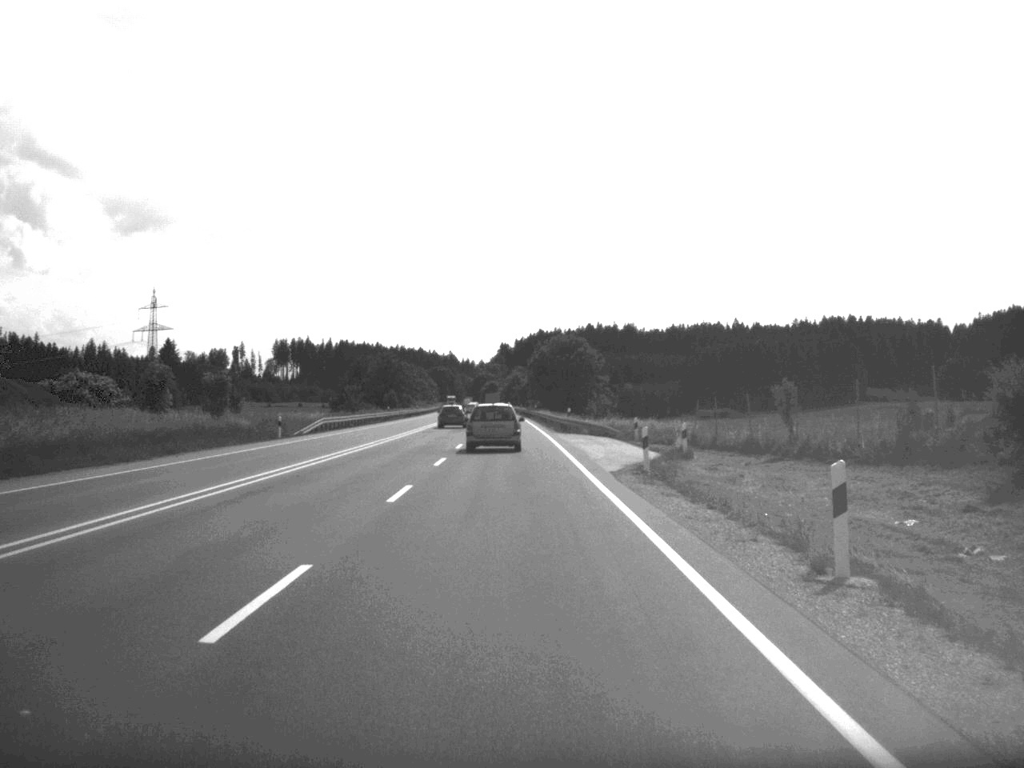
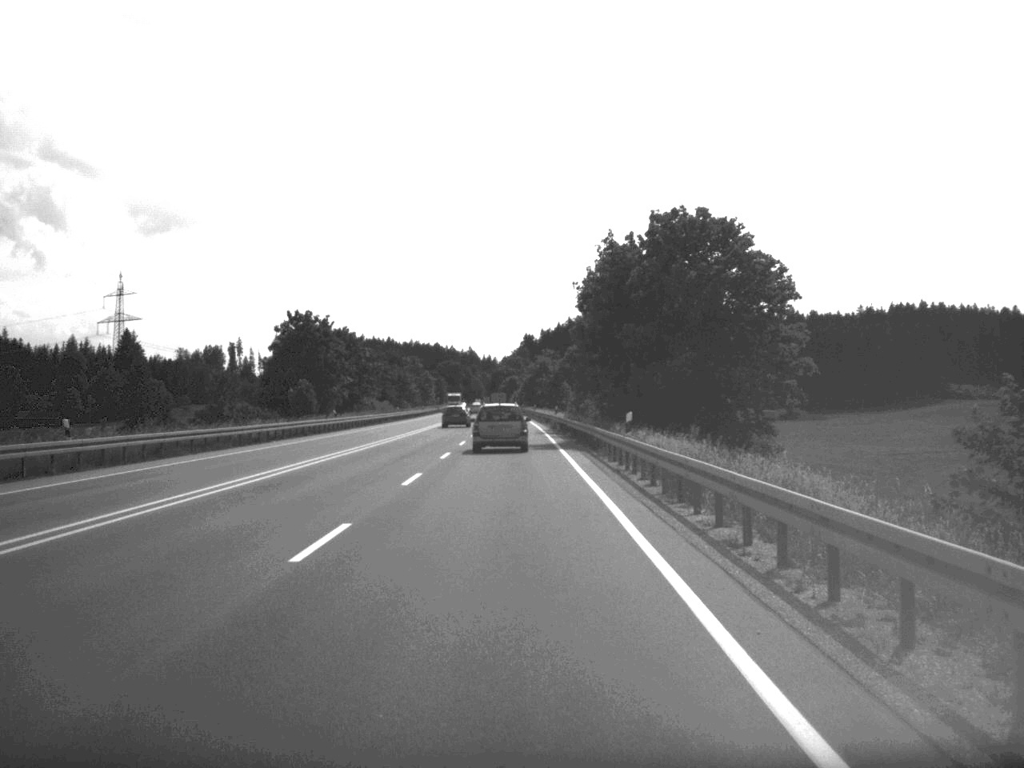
(-0.8, +90.6) m; -1°
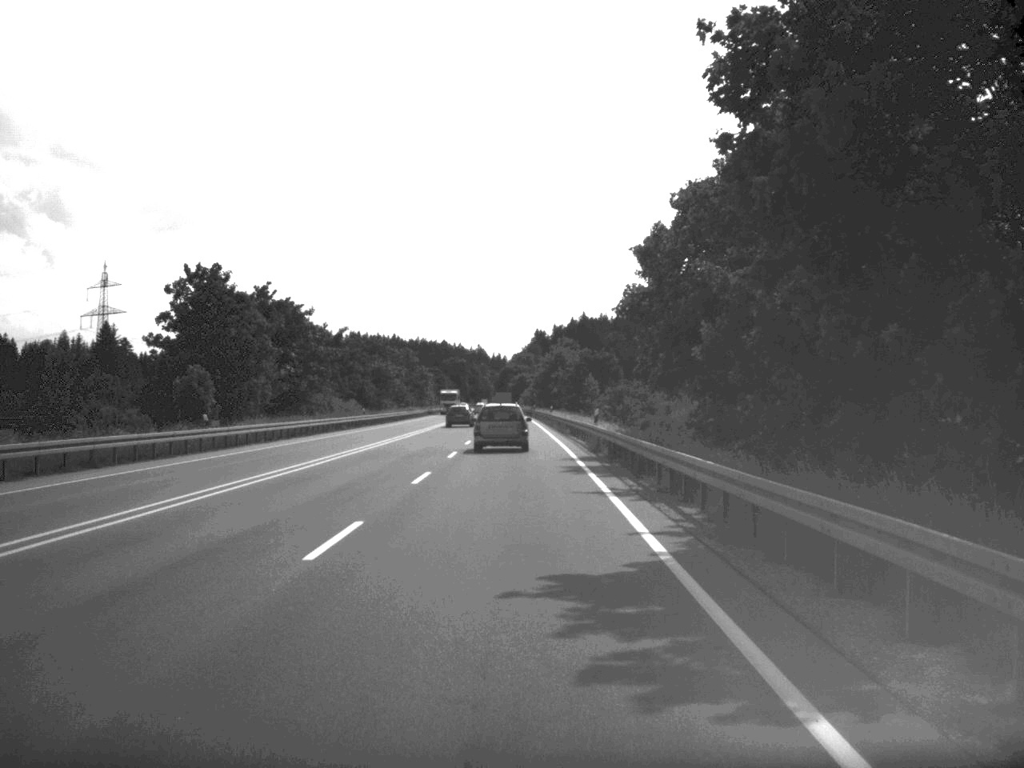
(-0.2, +35.2) m; -1°
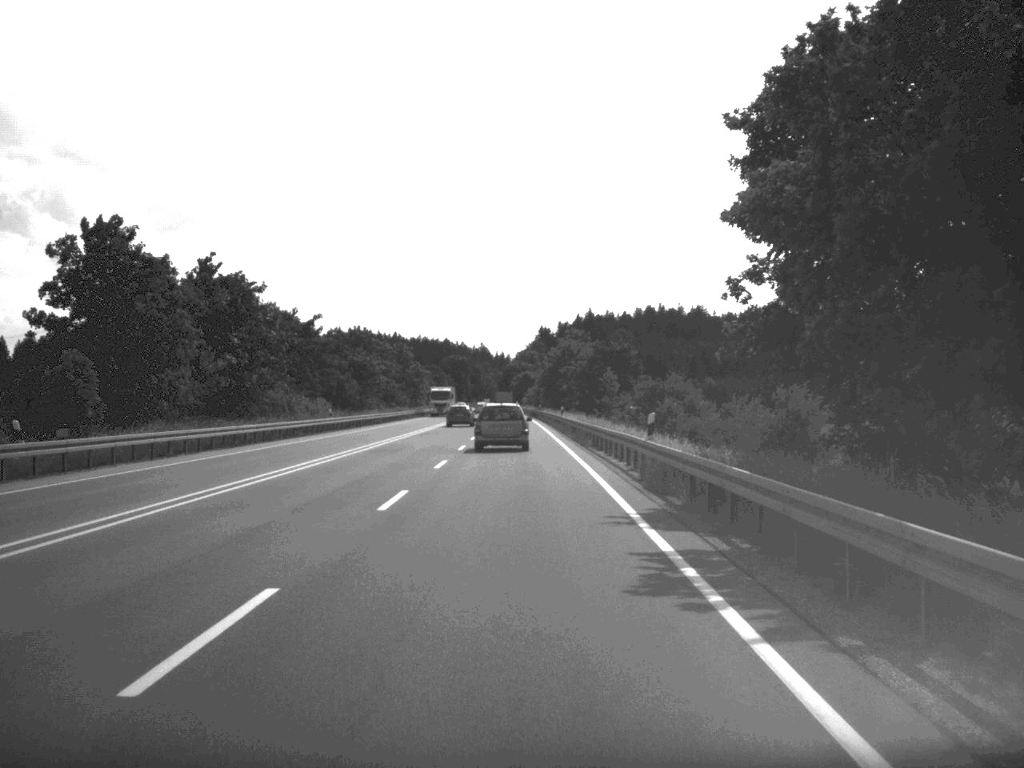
(0.0, +18.1) m; 0°
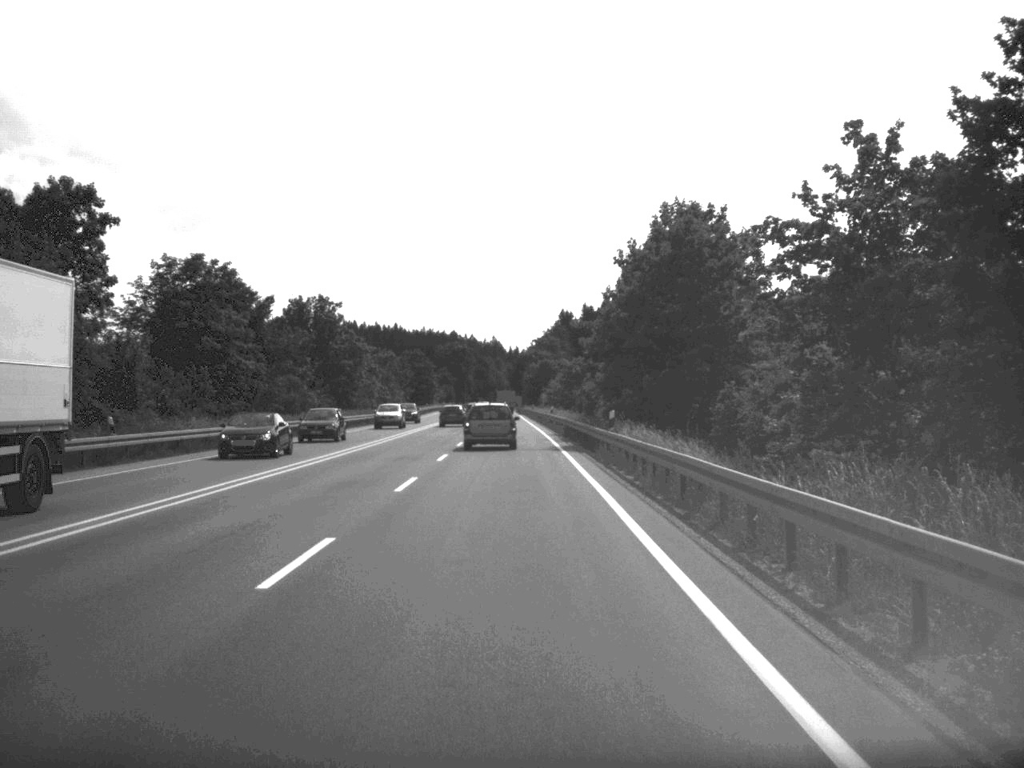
(-0.5, +90.9) m; -1°
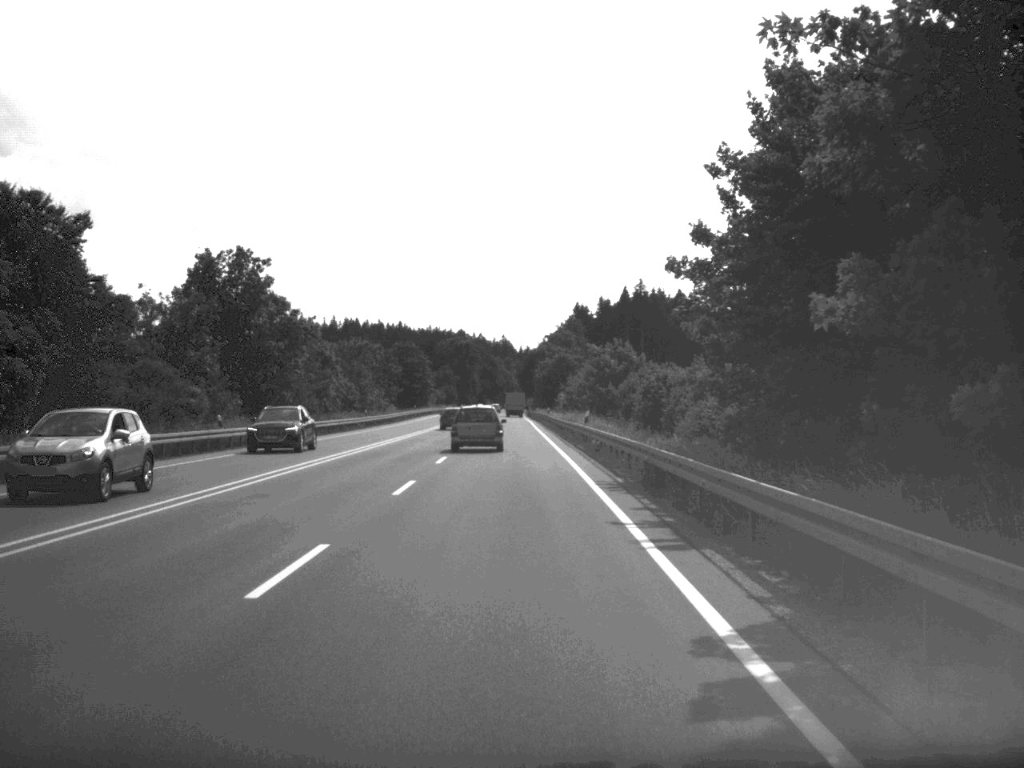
(-0.1, +35.9) m; -1°
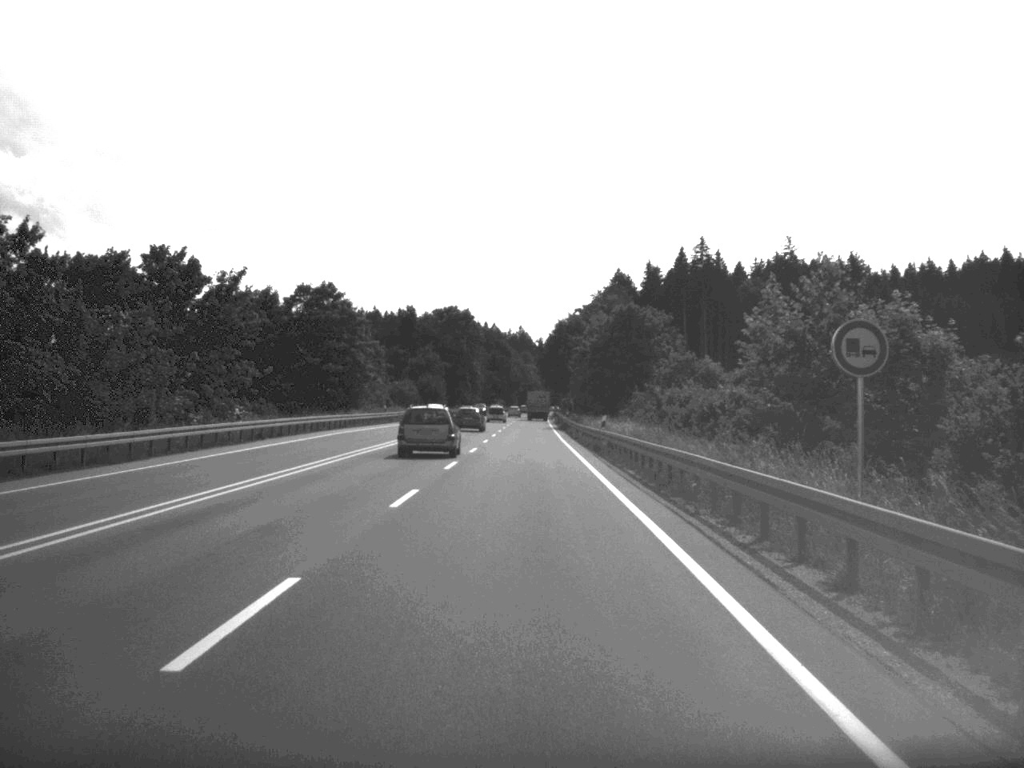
(-0.9, +97.8) m; -1°
